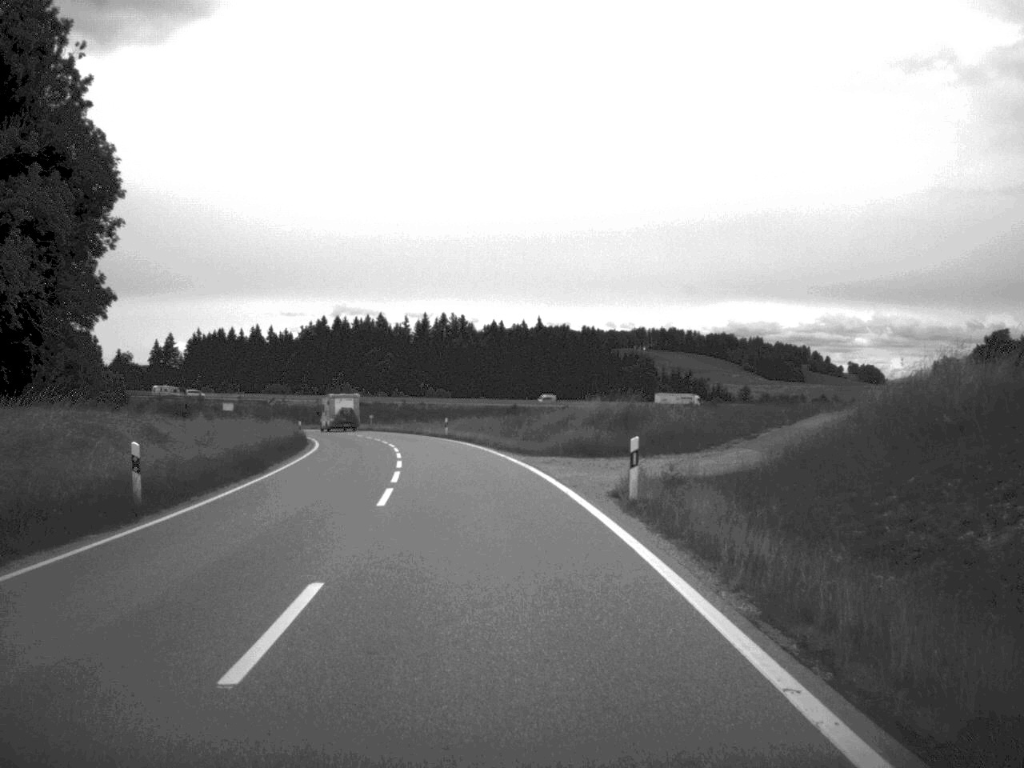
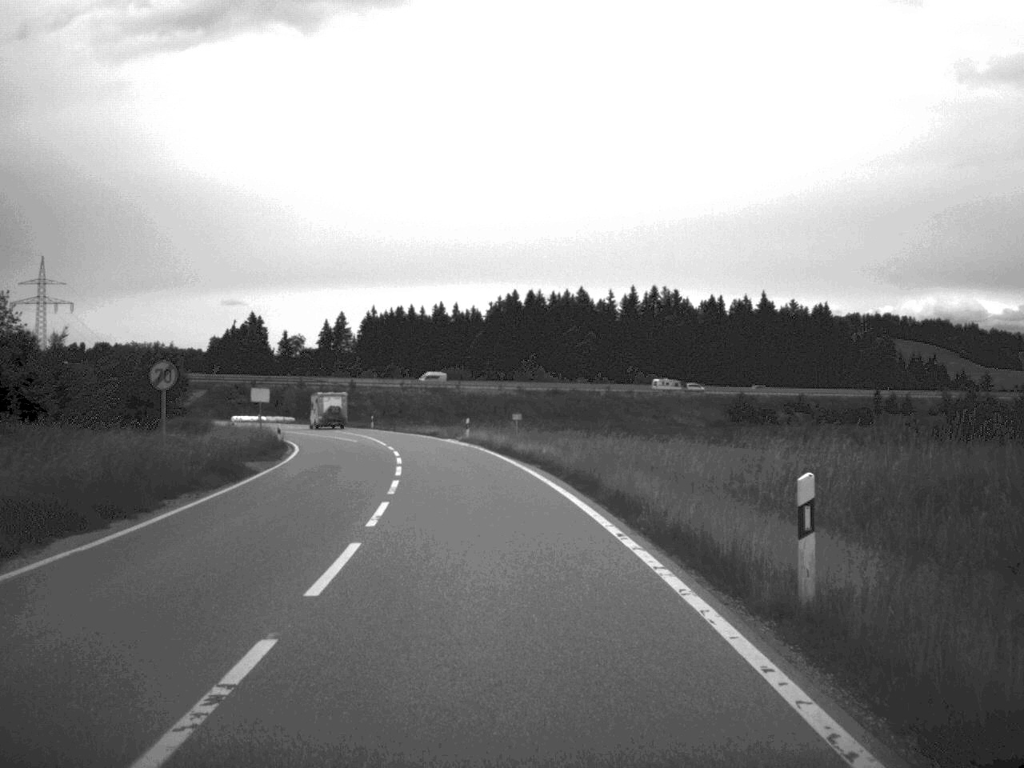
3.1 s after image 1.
(-4.5, +56.1) m; -9°
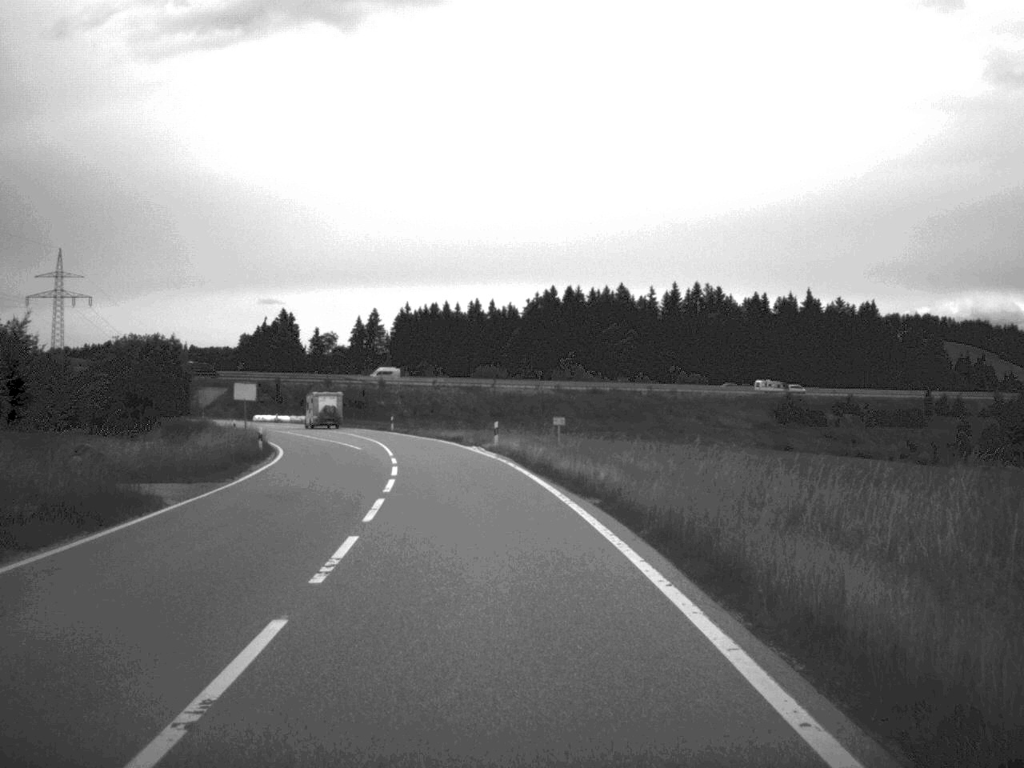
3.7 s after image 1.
(-0.2, +11.2) m; -2°
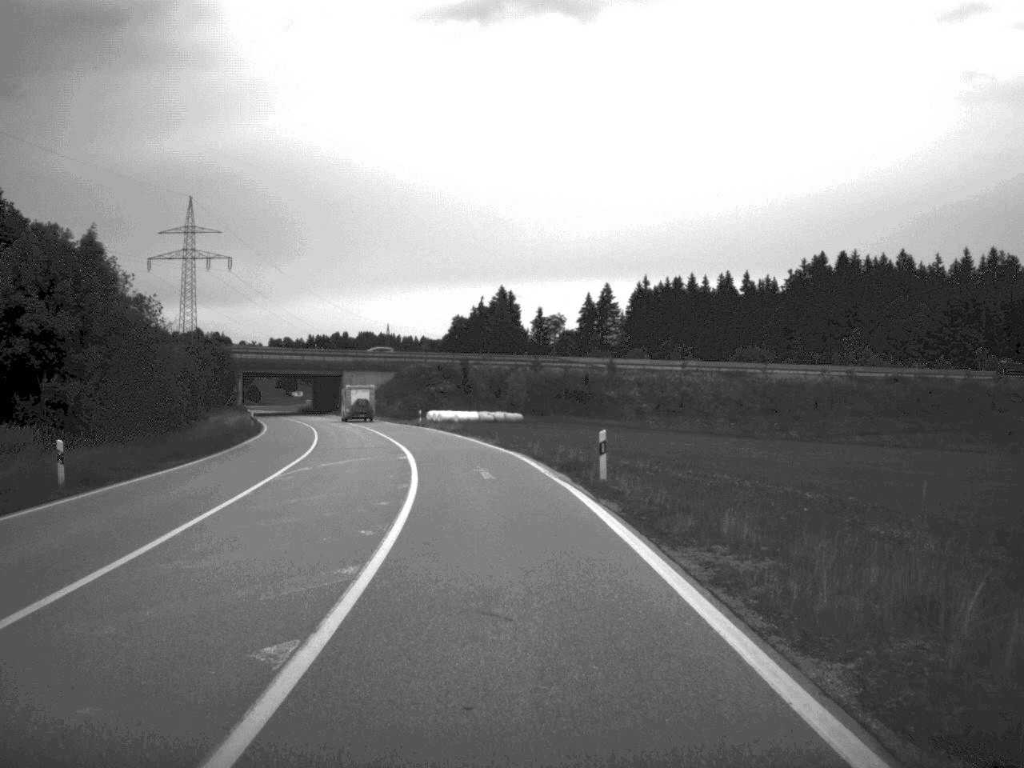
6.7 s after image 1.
(-5.7, +60.0) m; -11°
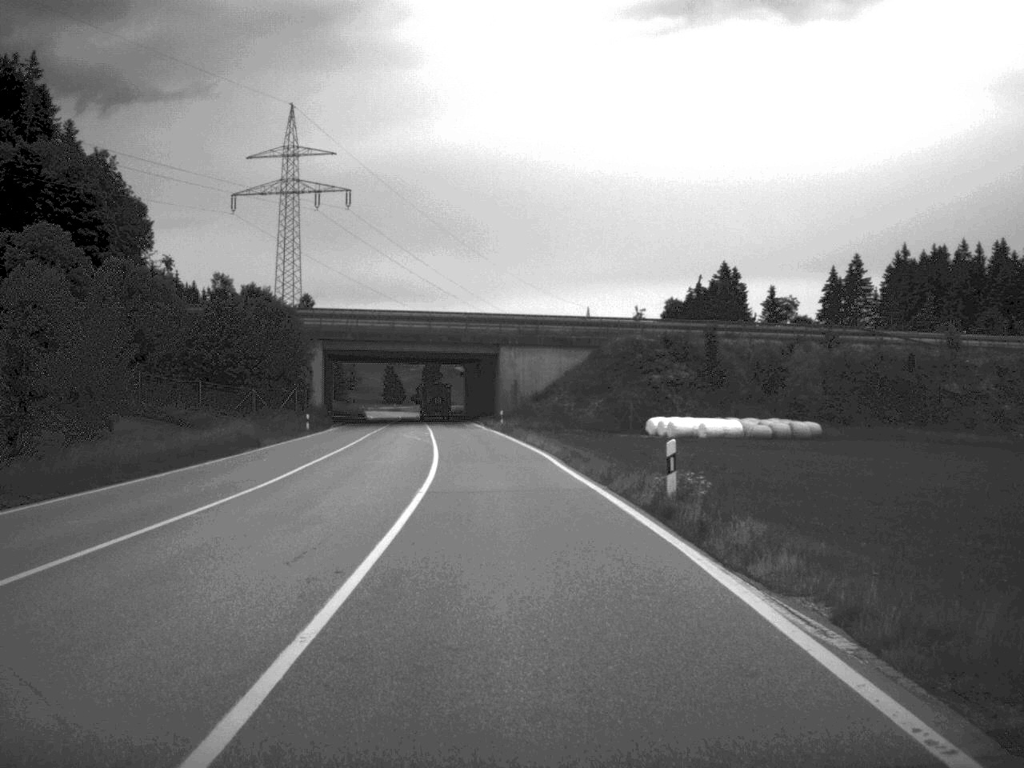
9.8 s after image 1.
(-5.8, +63.1) m; -9°
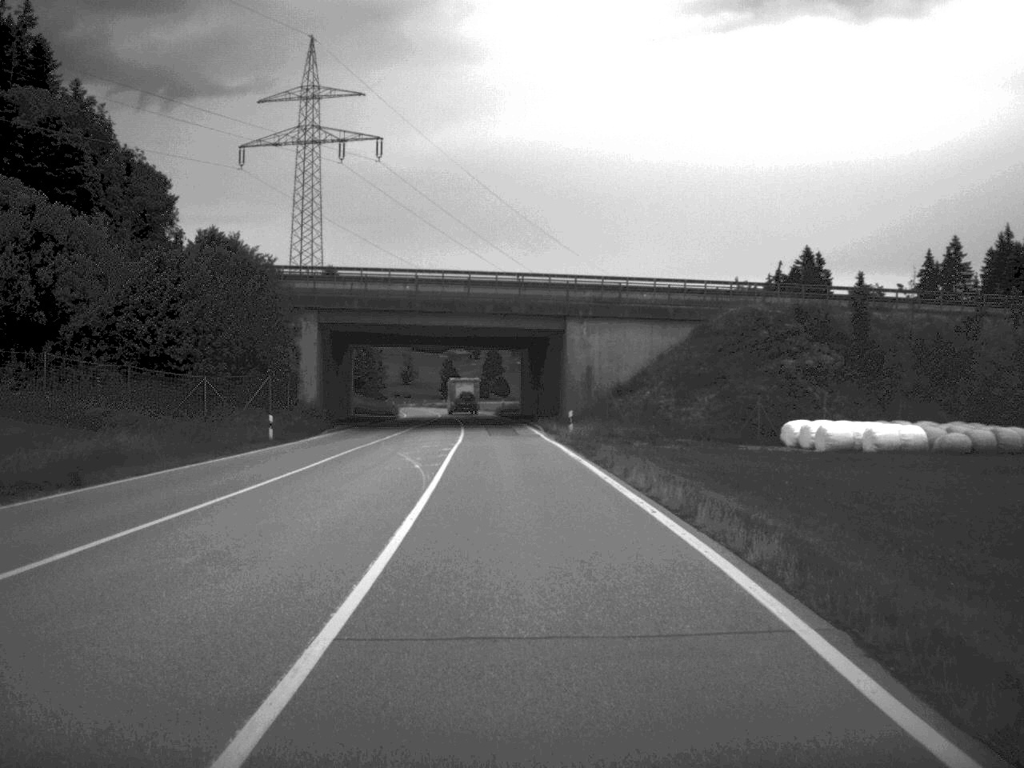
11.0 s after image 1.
(-0.6, +24.8) m; -3°
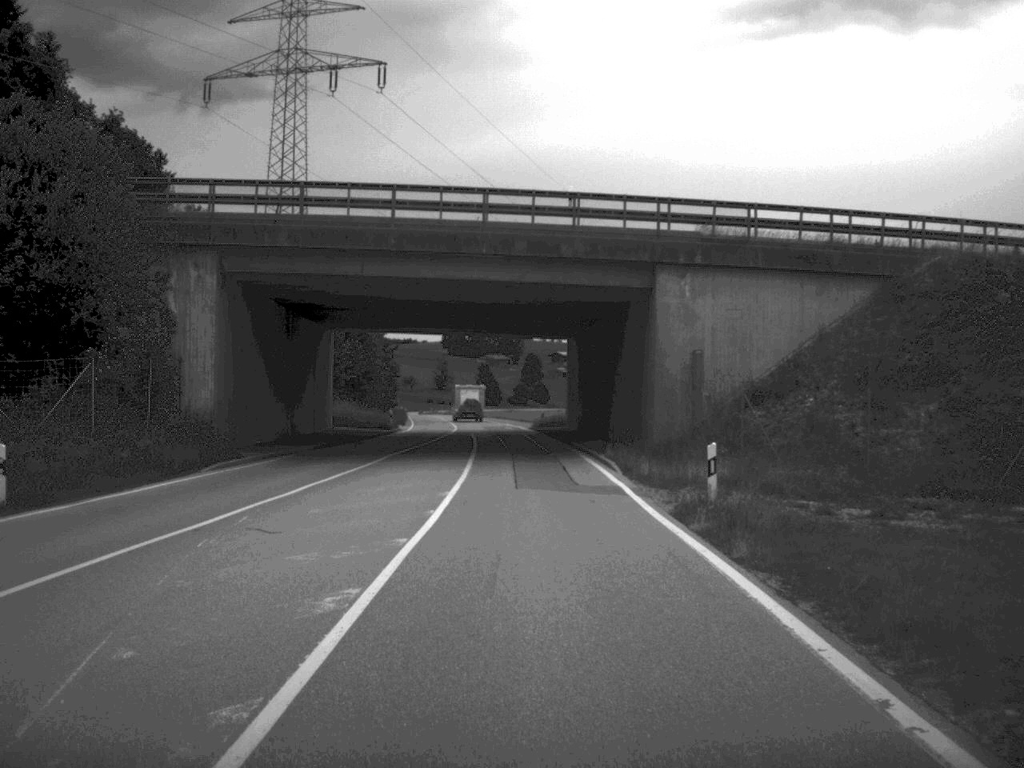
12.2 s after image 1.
(-0.5, +26.6) m; -2°
